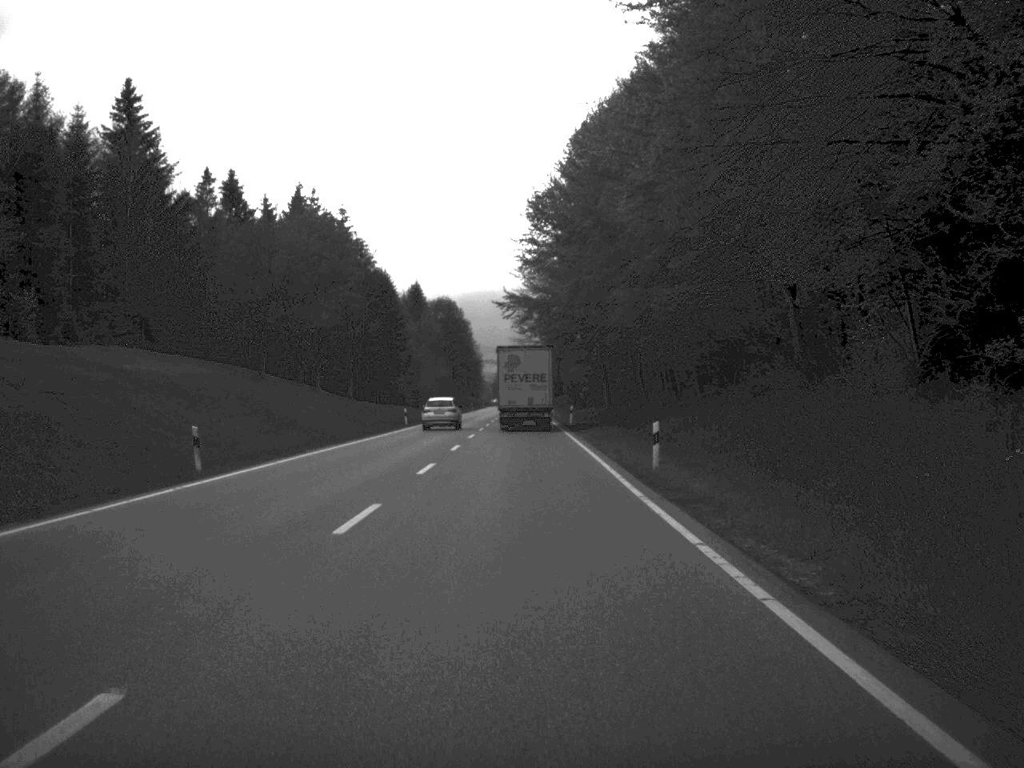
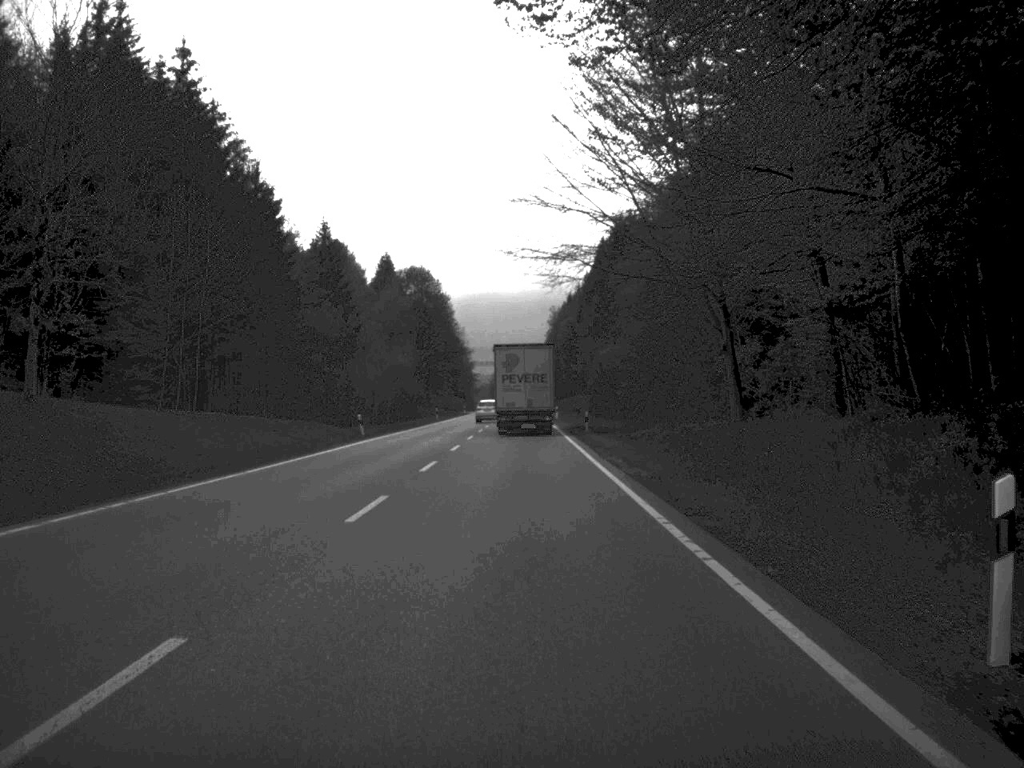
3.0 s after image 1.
(-0.1, +69.1) m; 0°
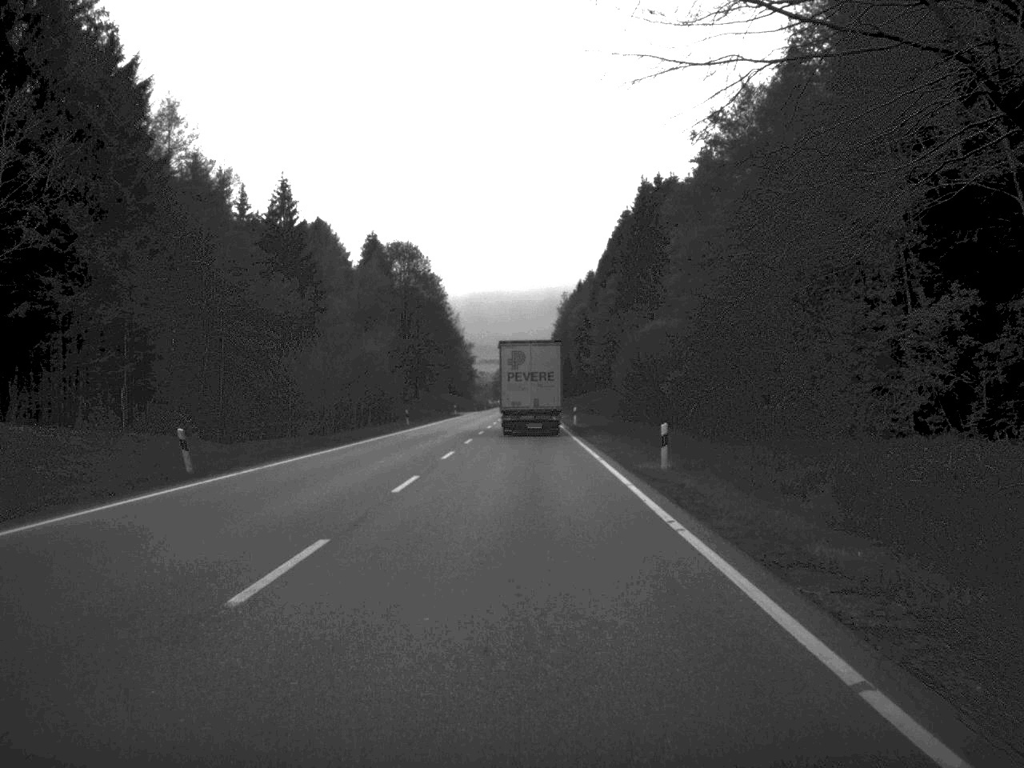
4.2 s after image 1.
(-0.1, +30.1) m; 0°
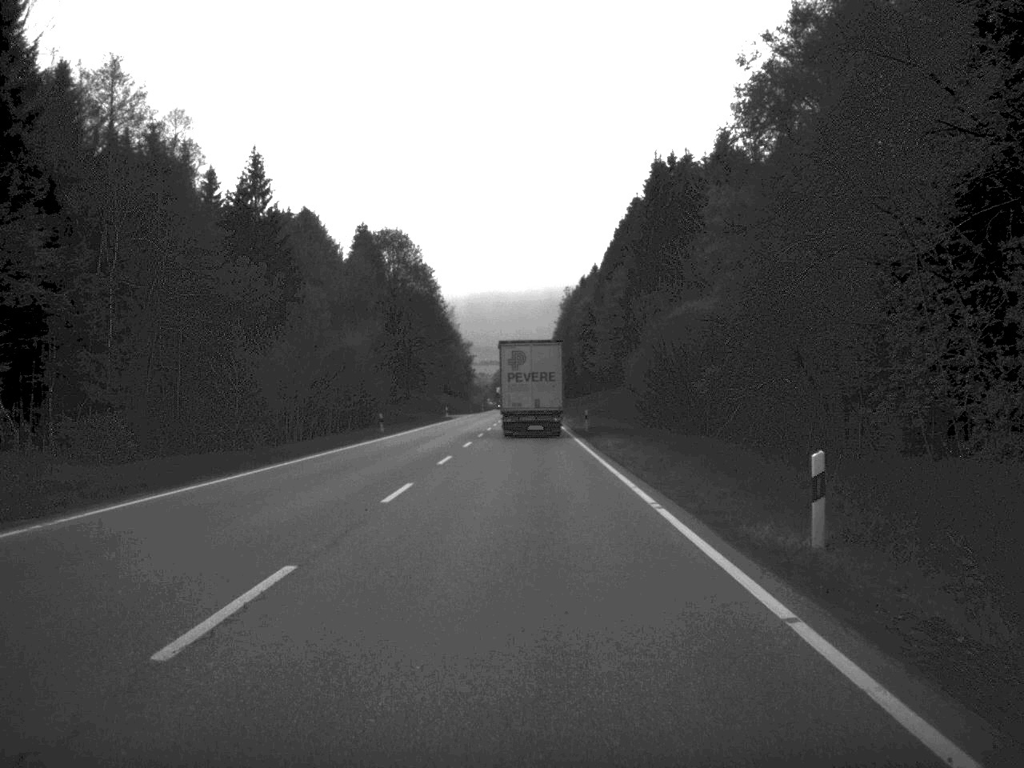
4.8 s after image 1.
(0.0, +13.7) m; 0°
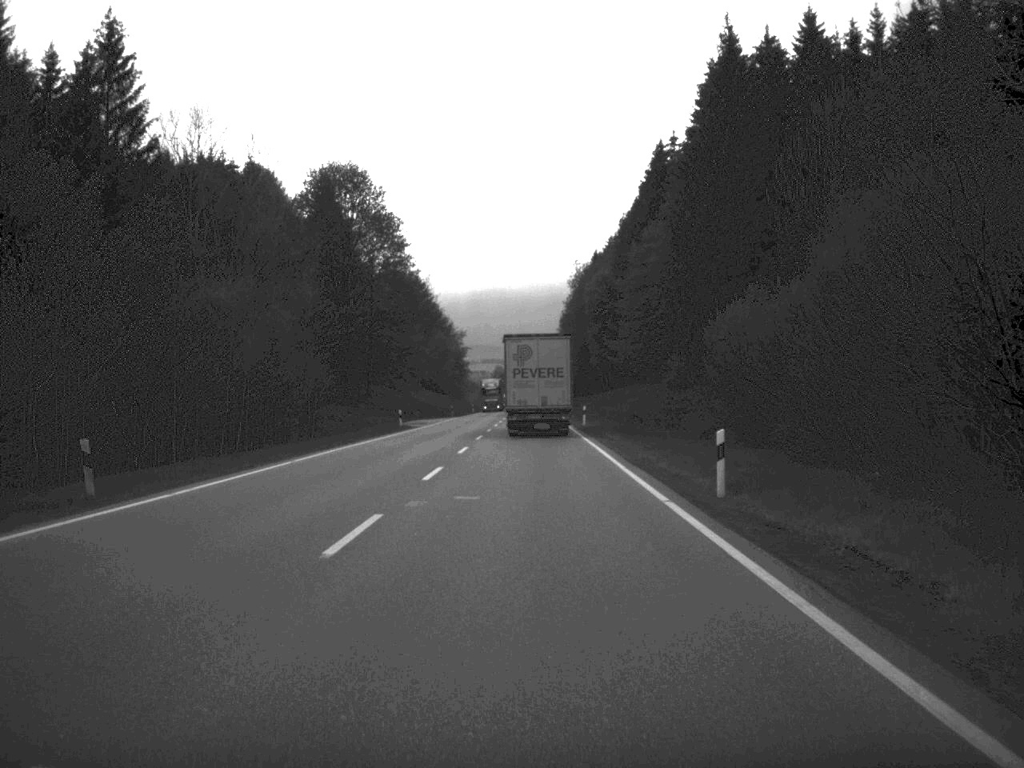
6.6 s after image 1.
(-0.1, +42.2) m; 0°
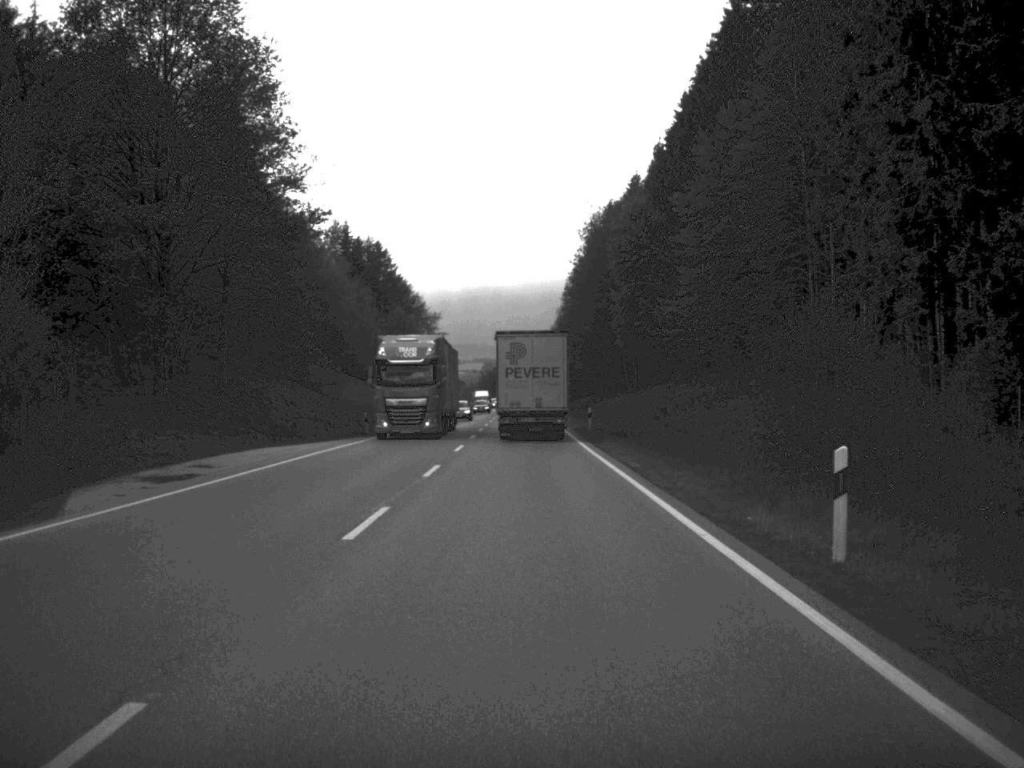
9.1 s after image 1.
(+0.1, +57.1) m; 0°
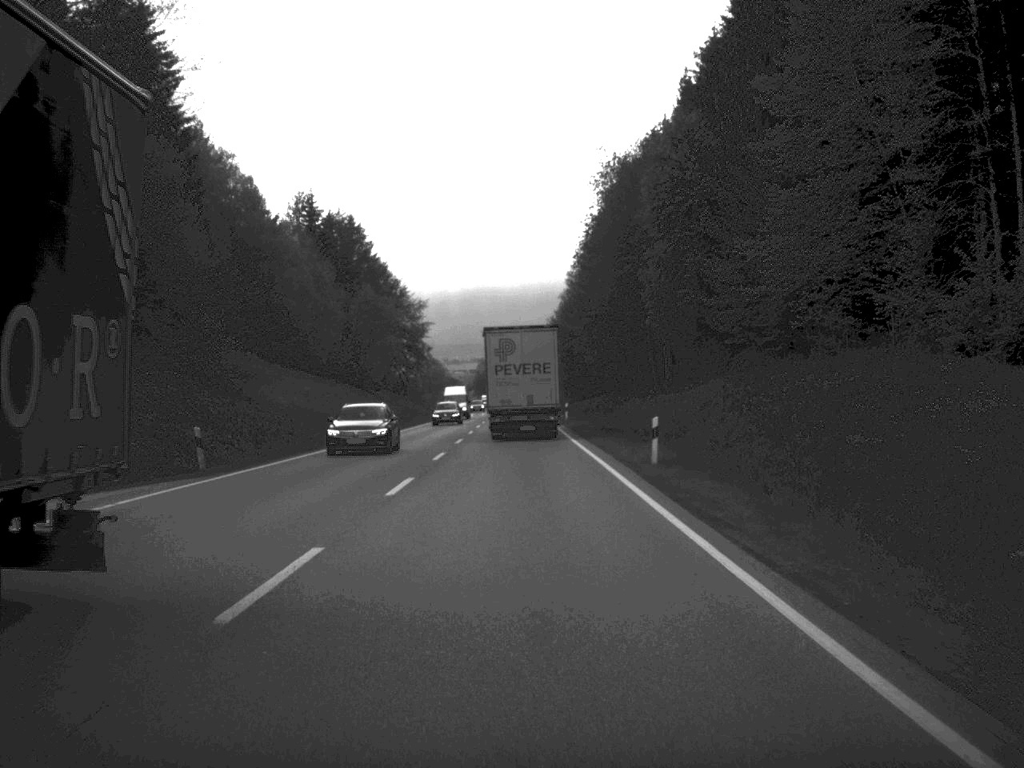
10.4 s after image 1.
(0.0, +29.2) m; 0°
